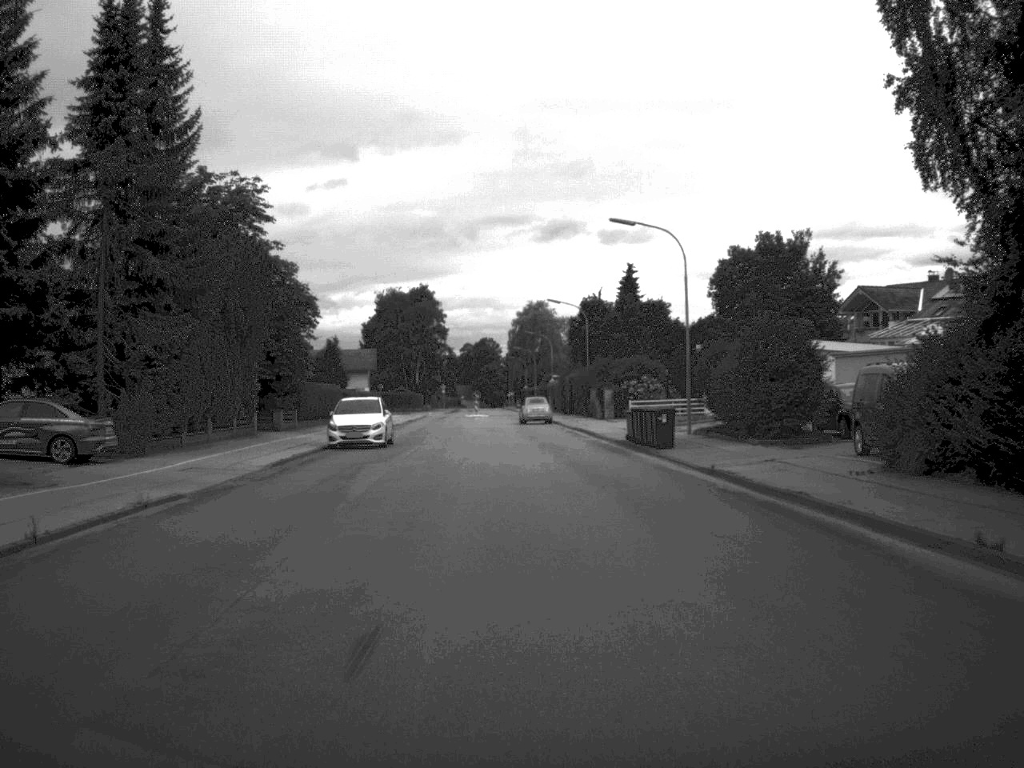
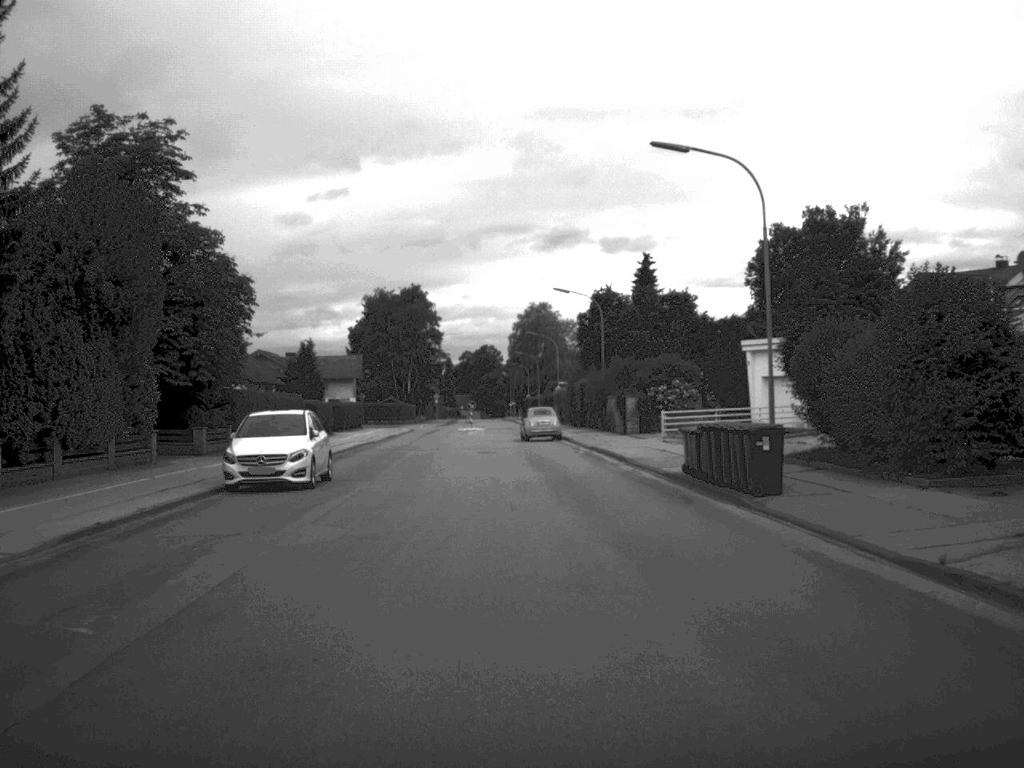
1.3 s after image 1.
(0.0, +13.6) m; 0°
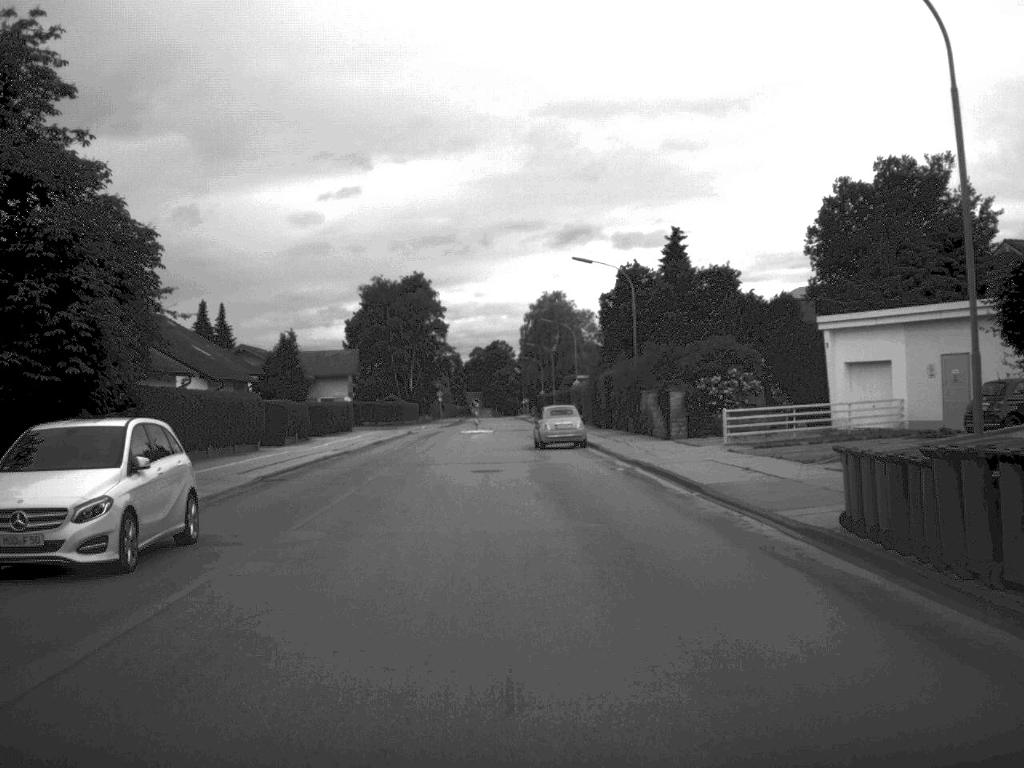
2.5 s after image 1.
(-0.1, +12.3) m; -1°
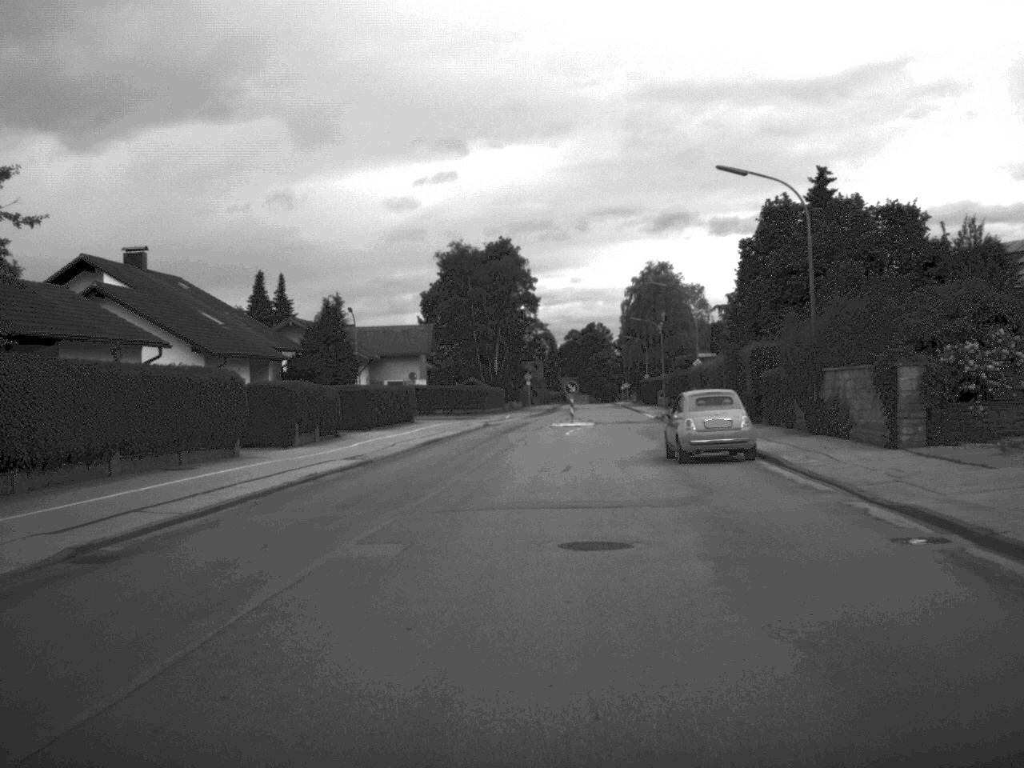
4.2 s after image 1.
(-0.6, +17.4) m; -4°
